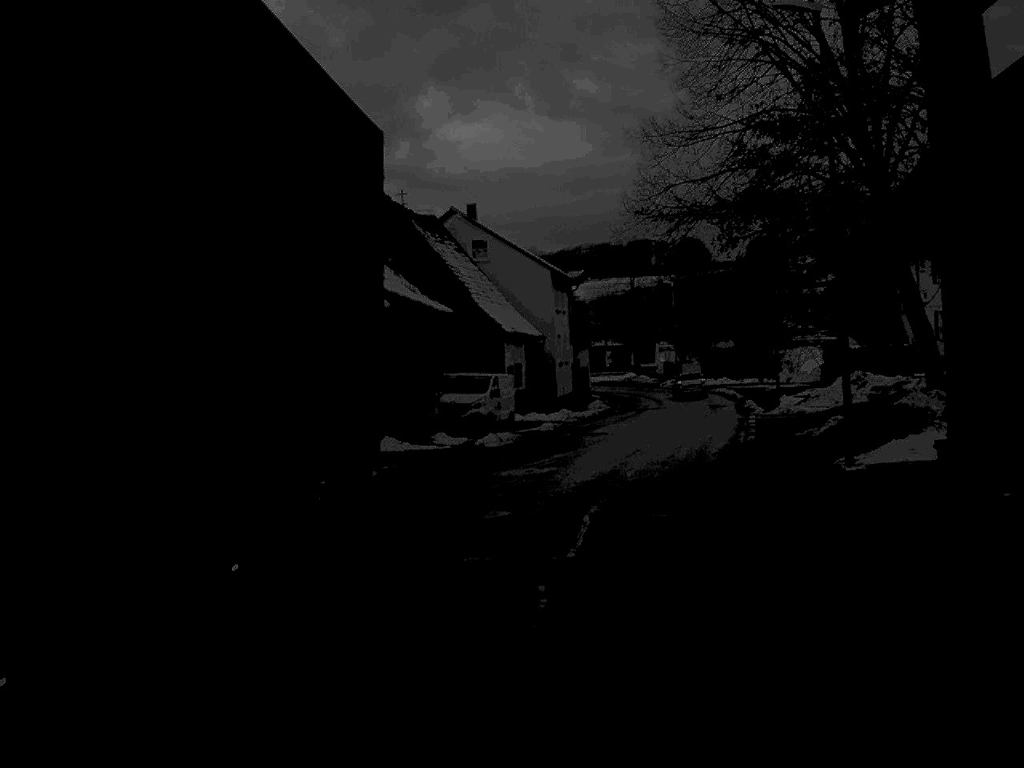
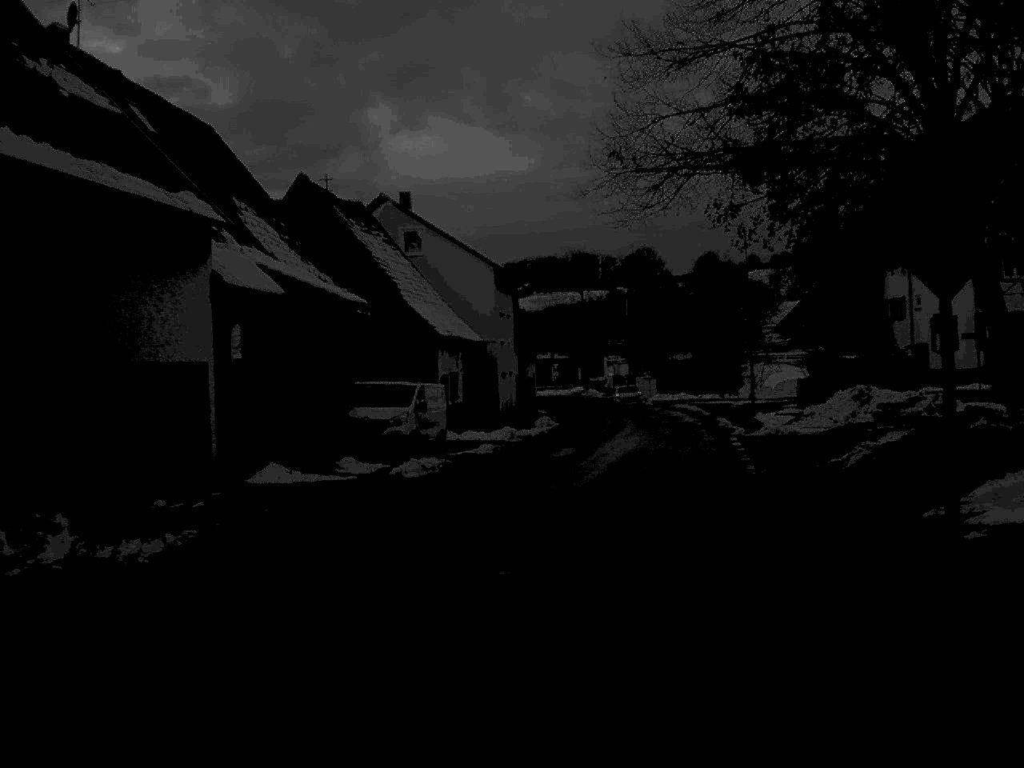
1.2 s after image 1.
(+0.2, +7.8) m; +3°
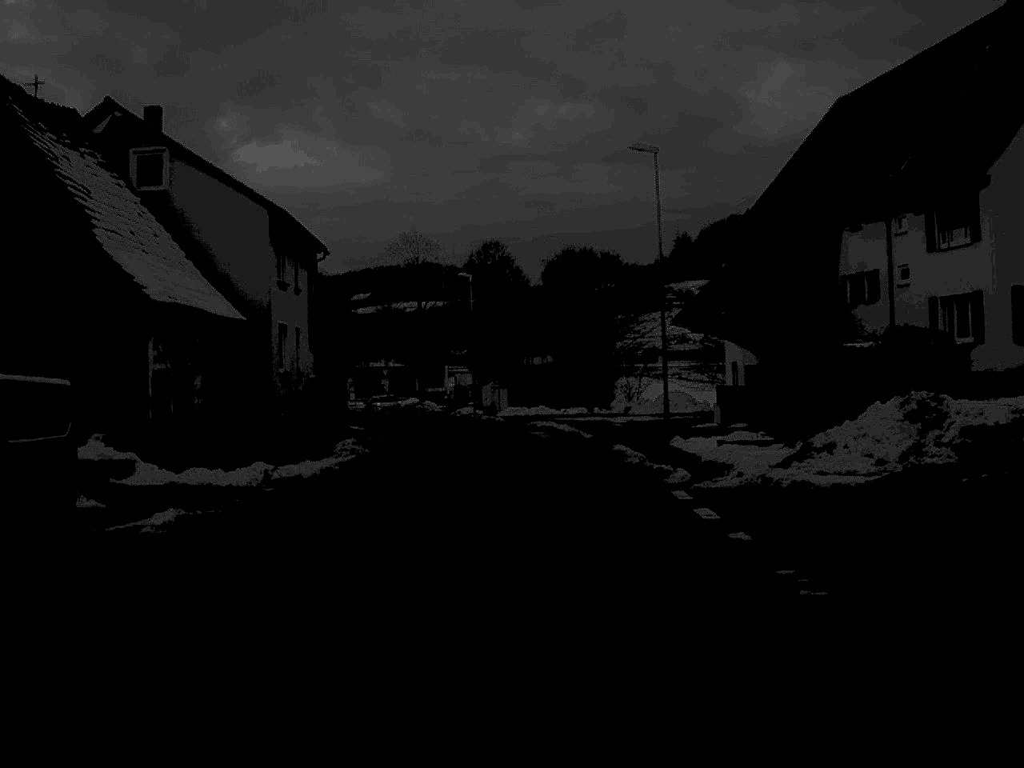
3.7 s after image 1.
(+1.2, +18.8) m; +7°
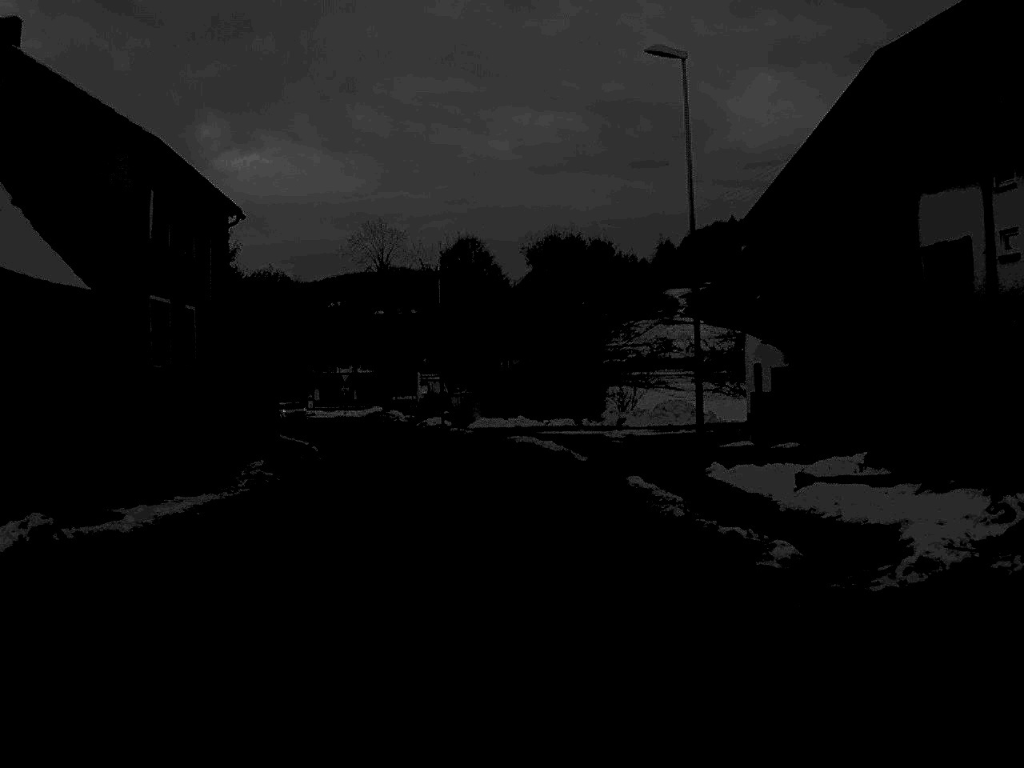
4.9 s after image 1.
(+0.1, +10.5) m; +1°
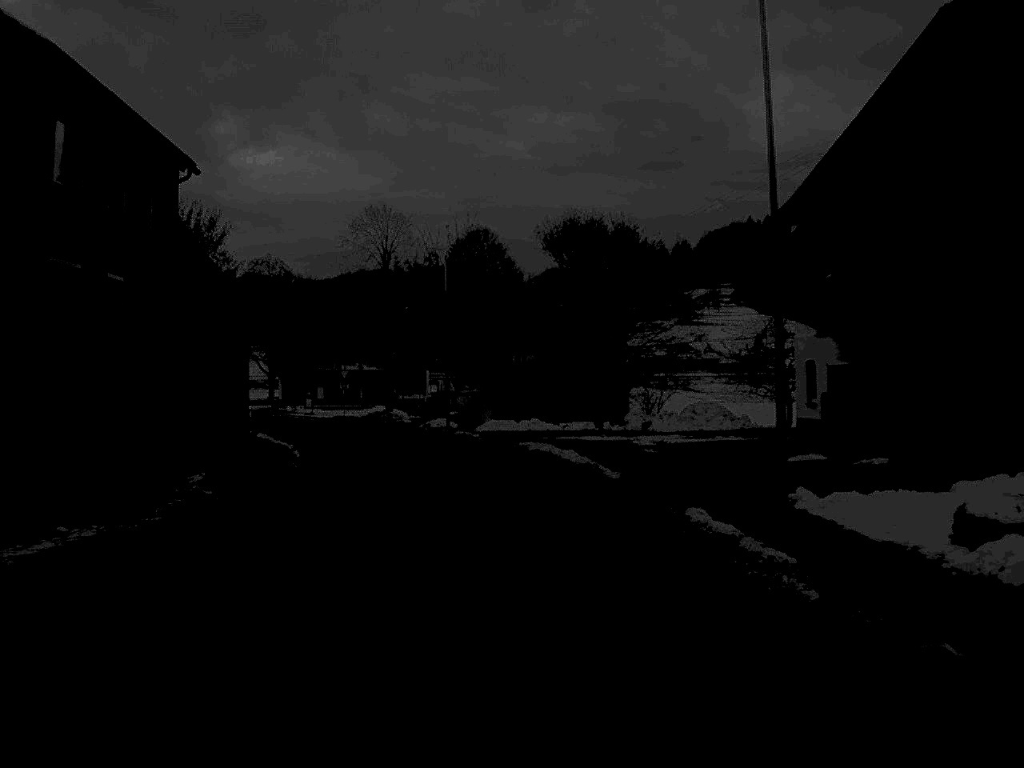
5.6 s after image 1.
(0.0, +6.5) m; -1°
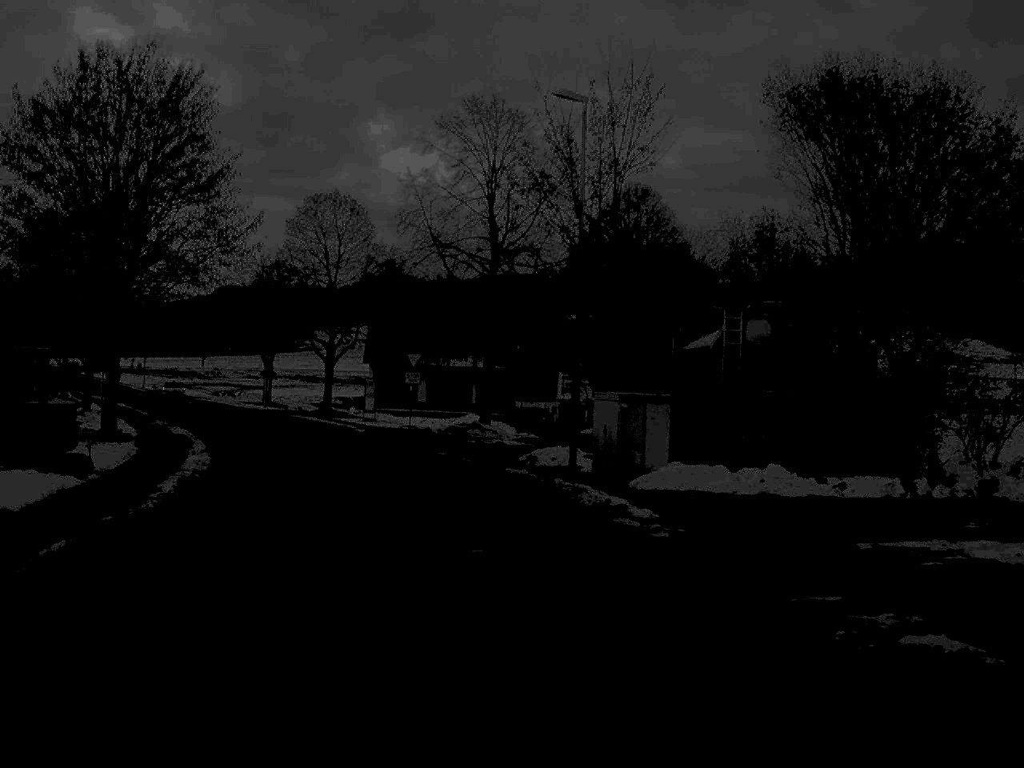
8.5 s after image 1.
(-1.3, +30.0) m; -6°
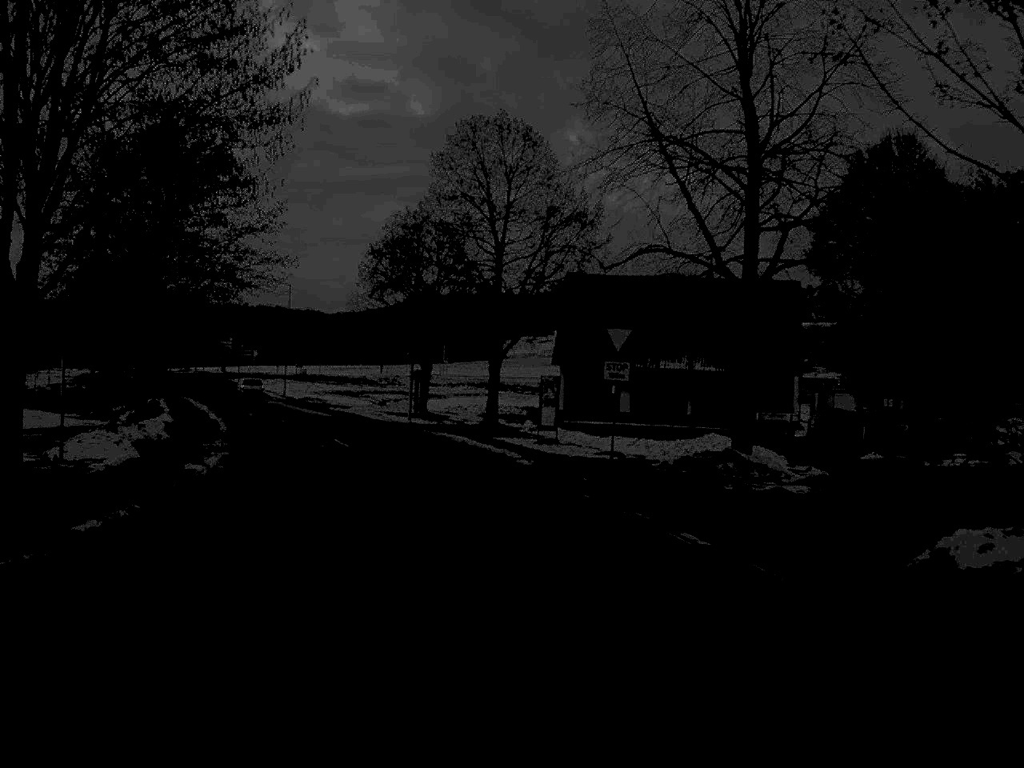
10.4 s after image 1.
(-1.6, +20.5) m; -9°
